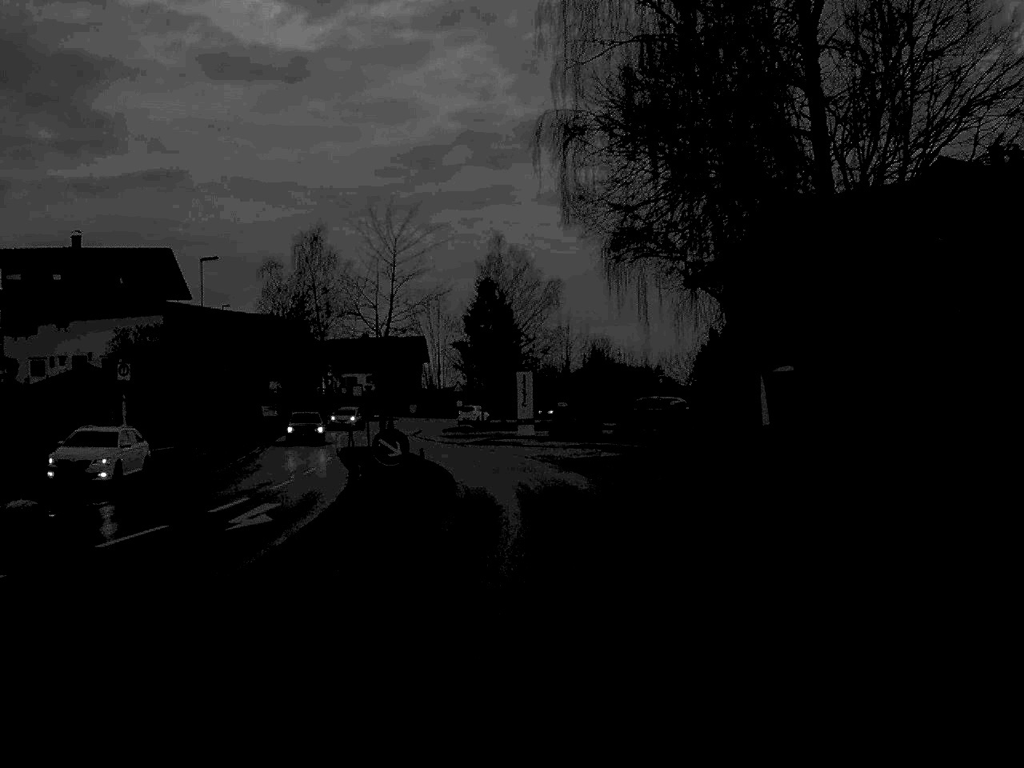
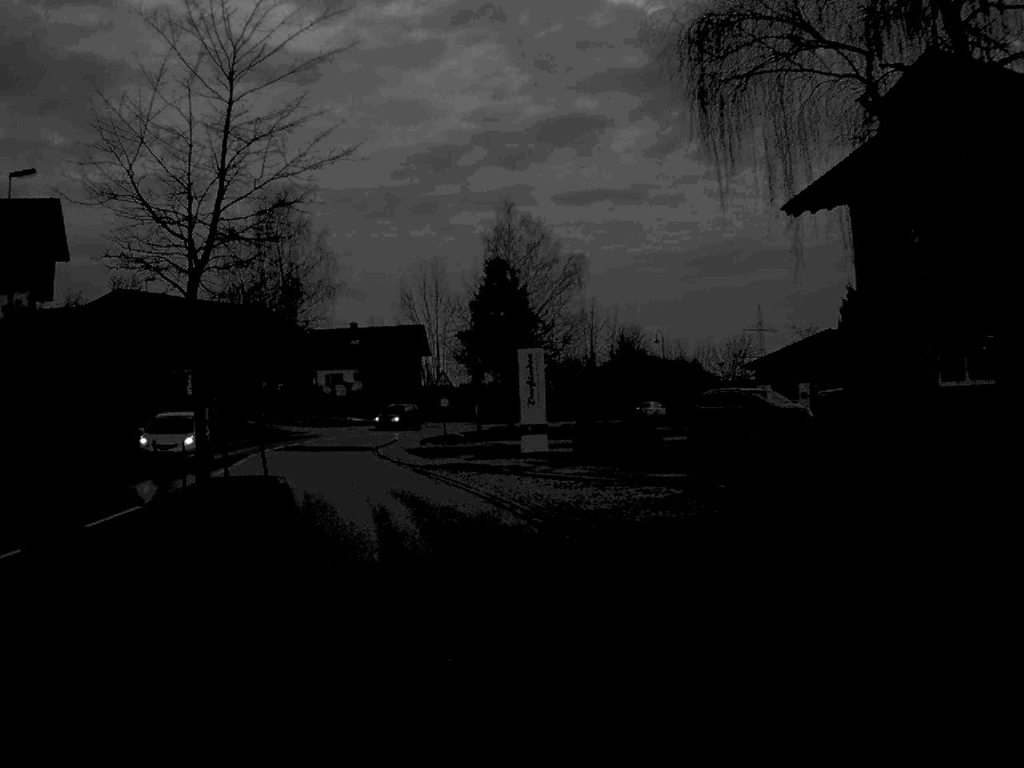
(+0.4, +21.9) m; -1°
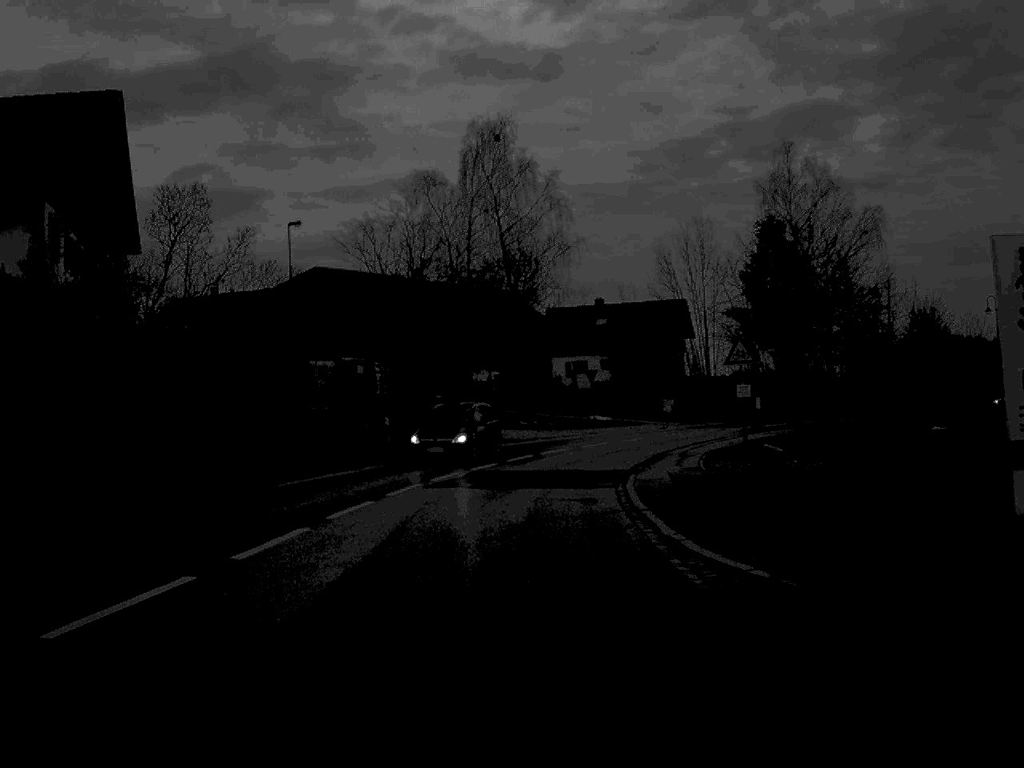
(-2.3, +22.9) m; -11°
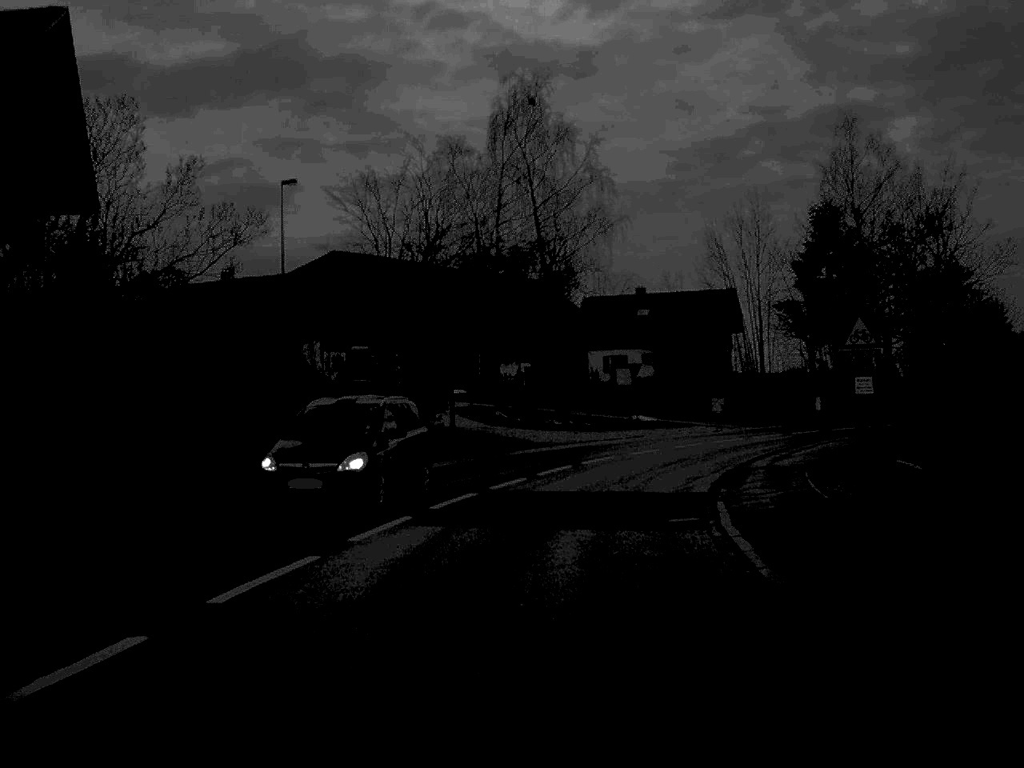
(-0.1, +8.4) m; -1°
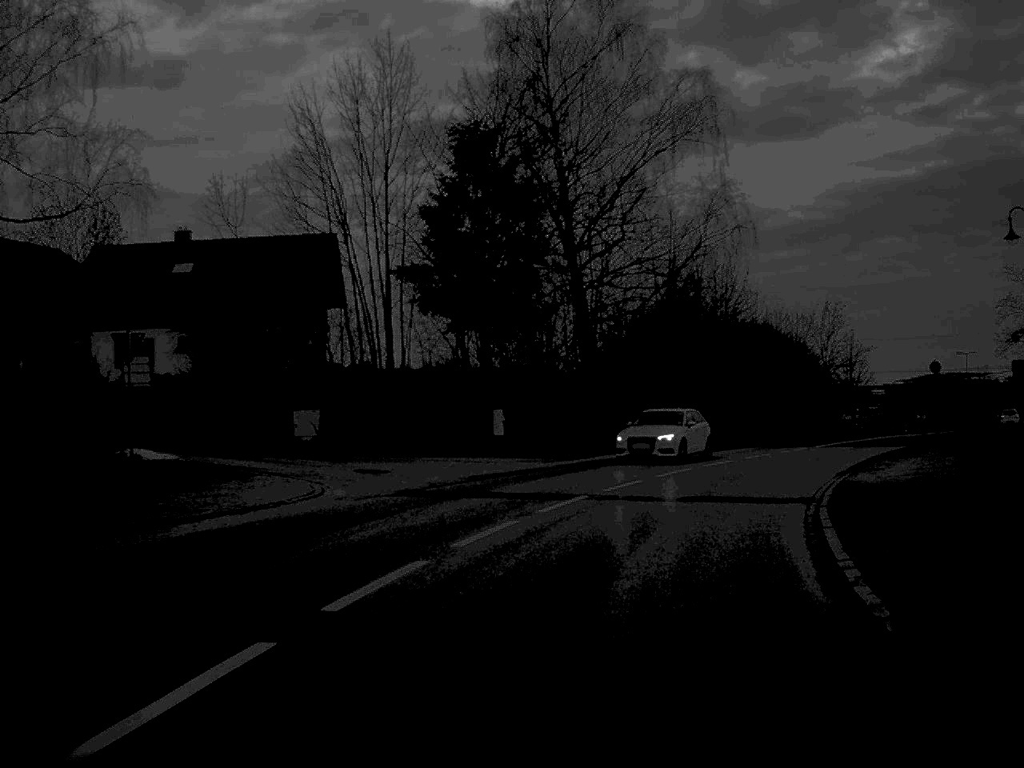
(+4.5, +34.5) m; +19°
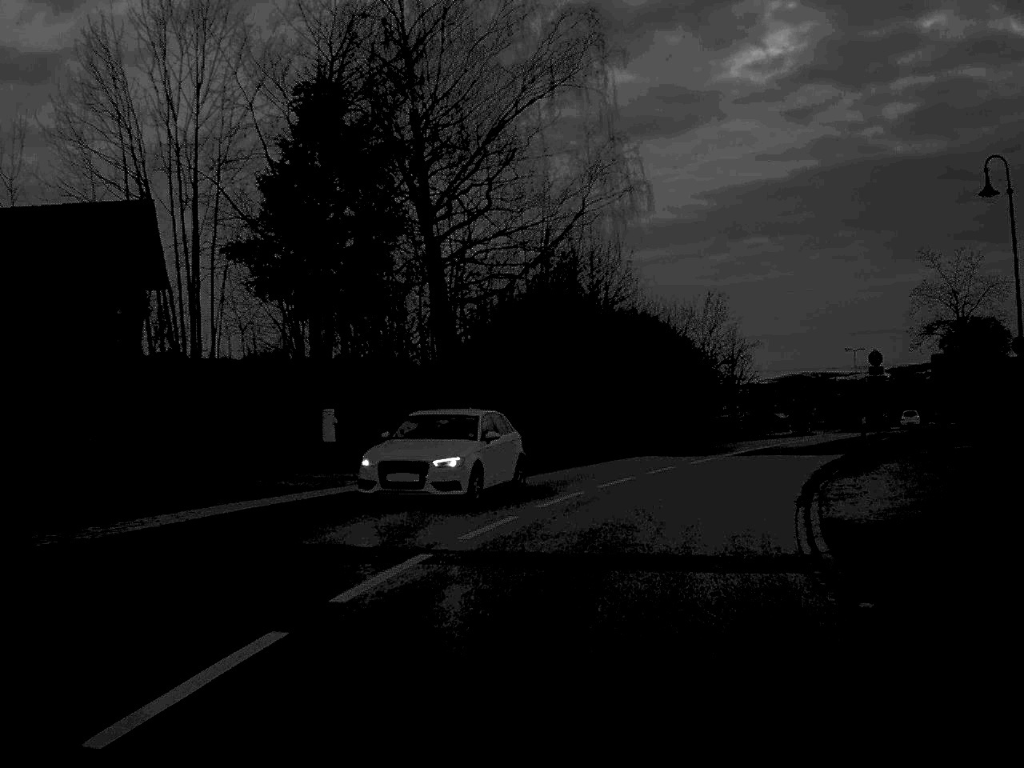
(+0.5, +8.3) m; +6°
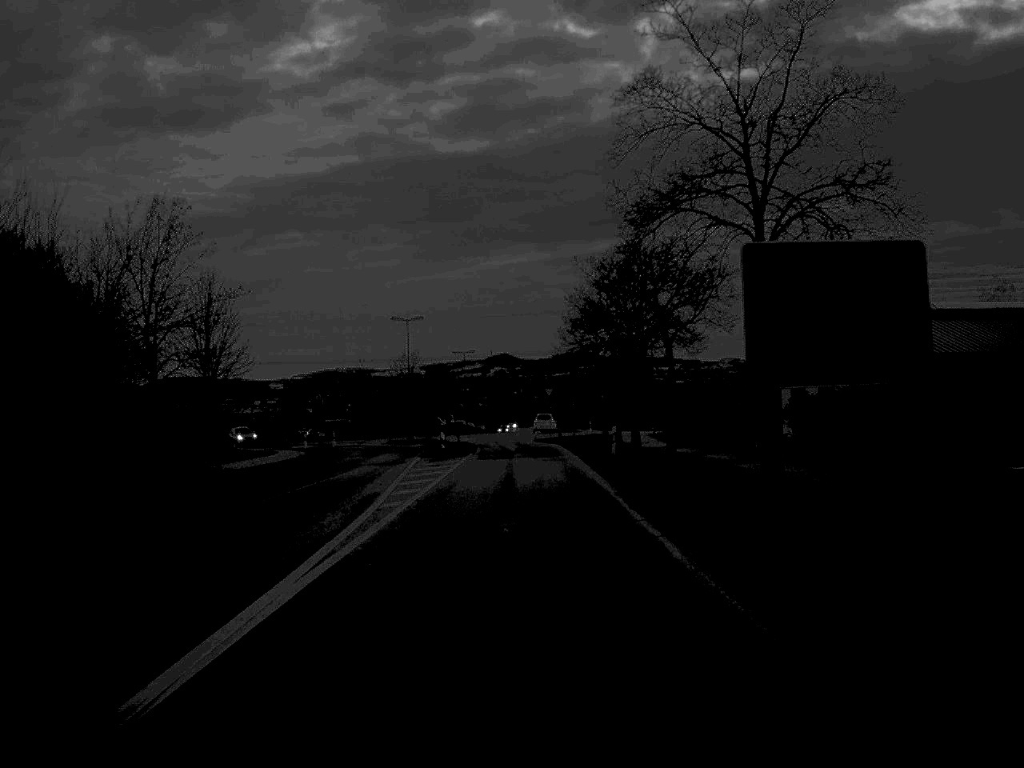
(+9.7, +42.9) m; +21°
